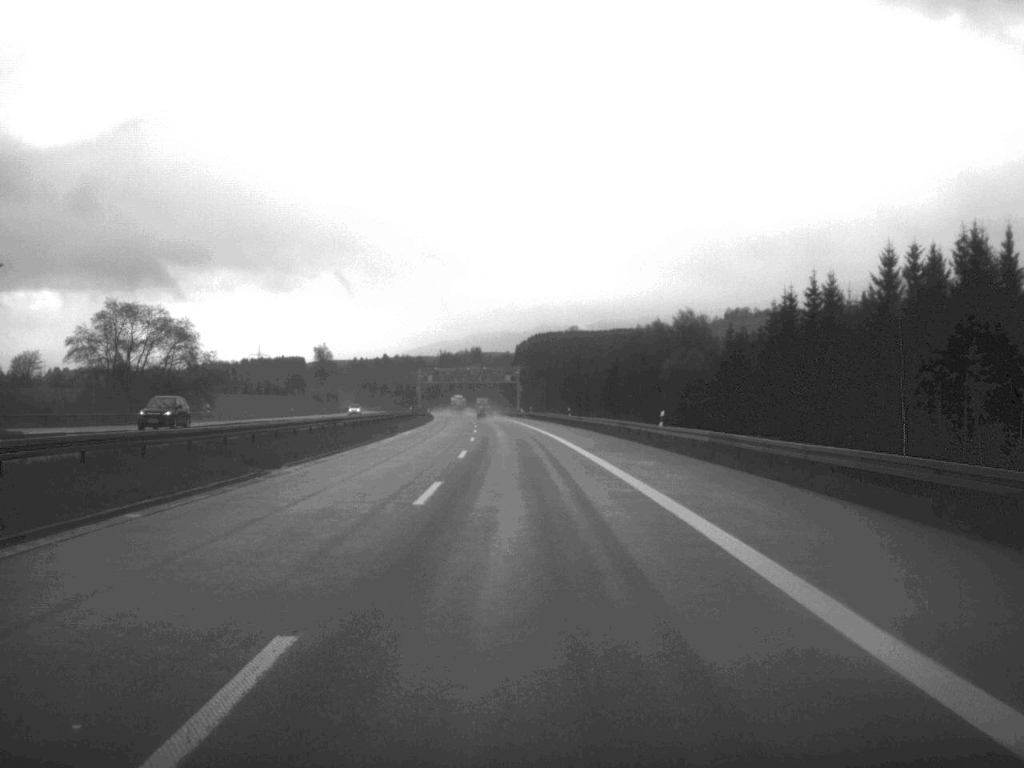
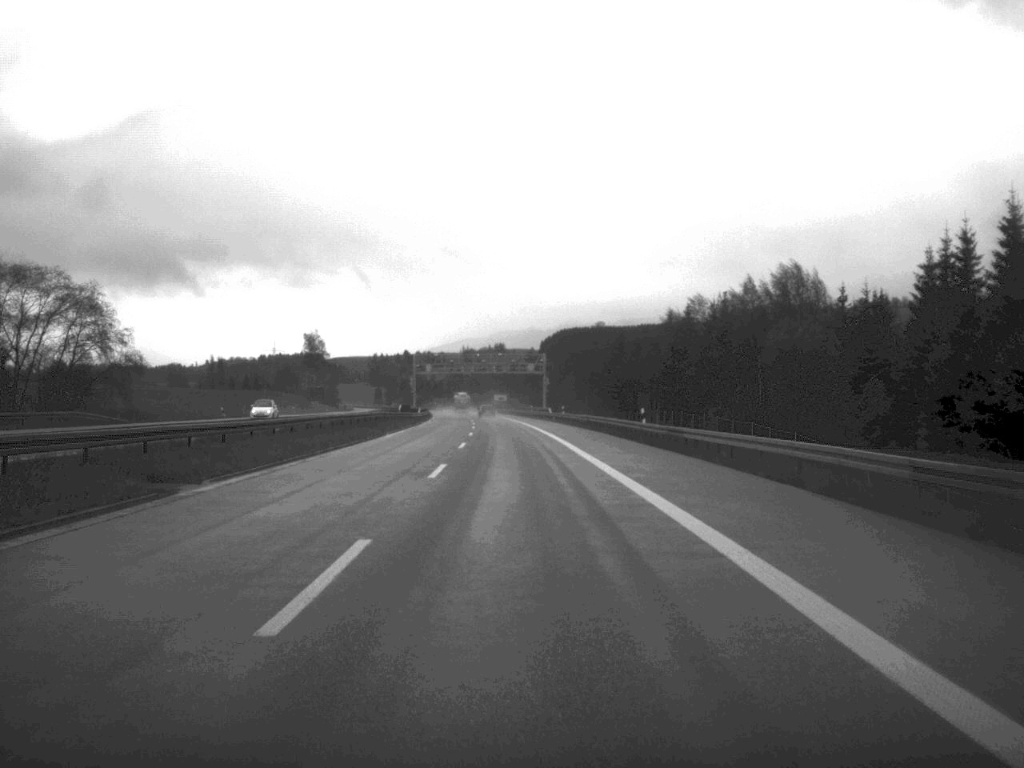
(-0.5, +47.0) m; -1°
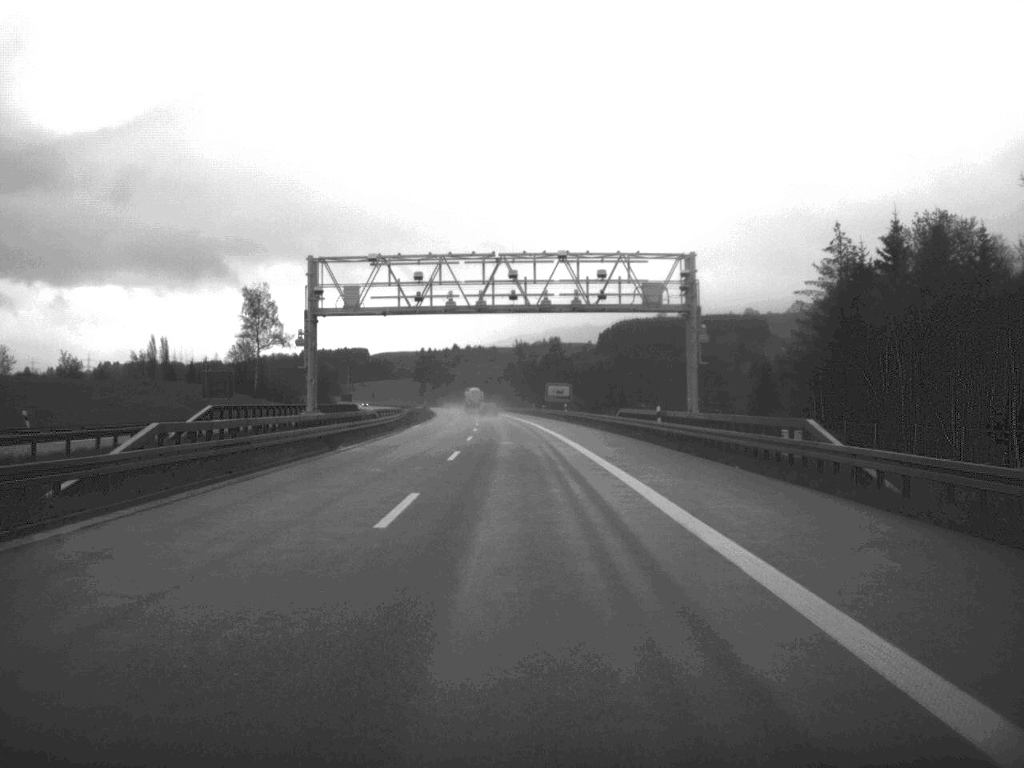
(-2.4, +98.9) m; -3°
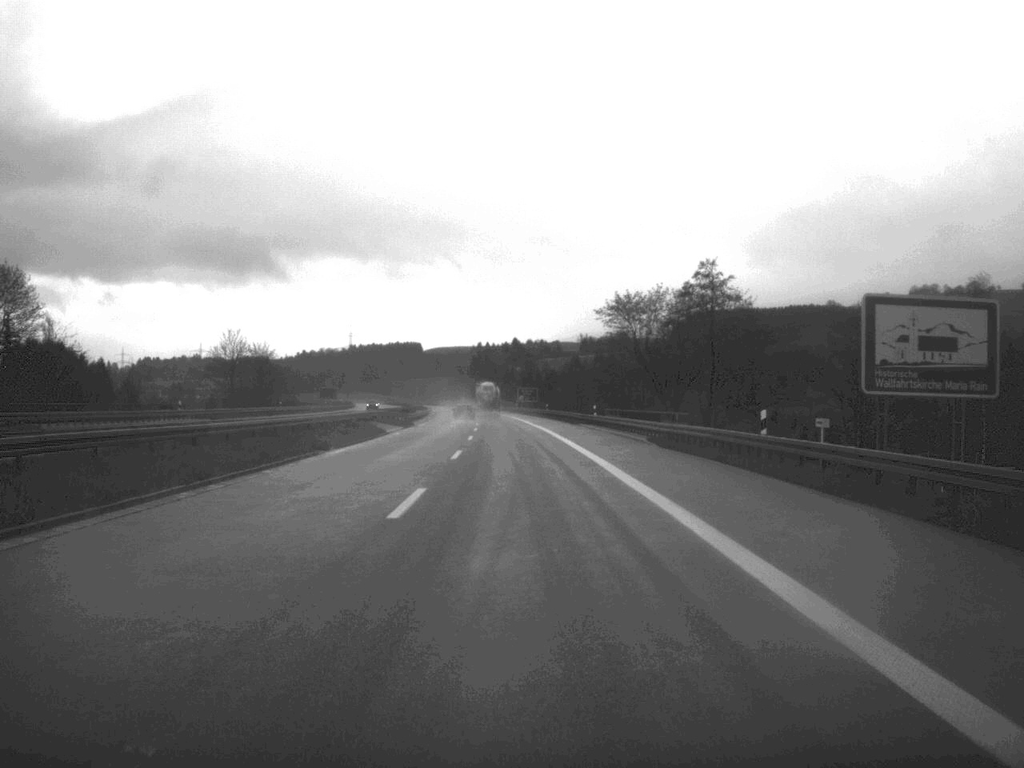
(-3.3, +122.0) m; -3°
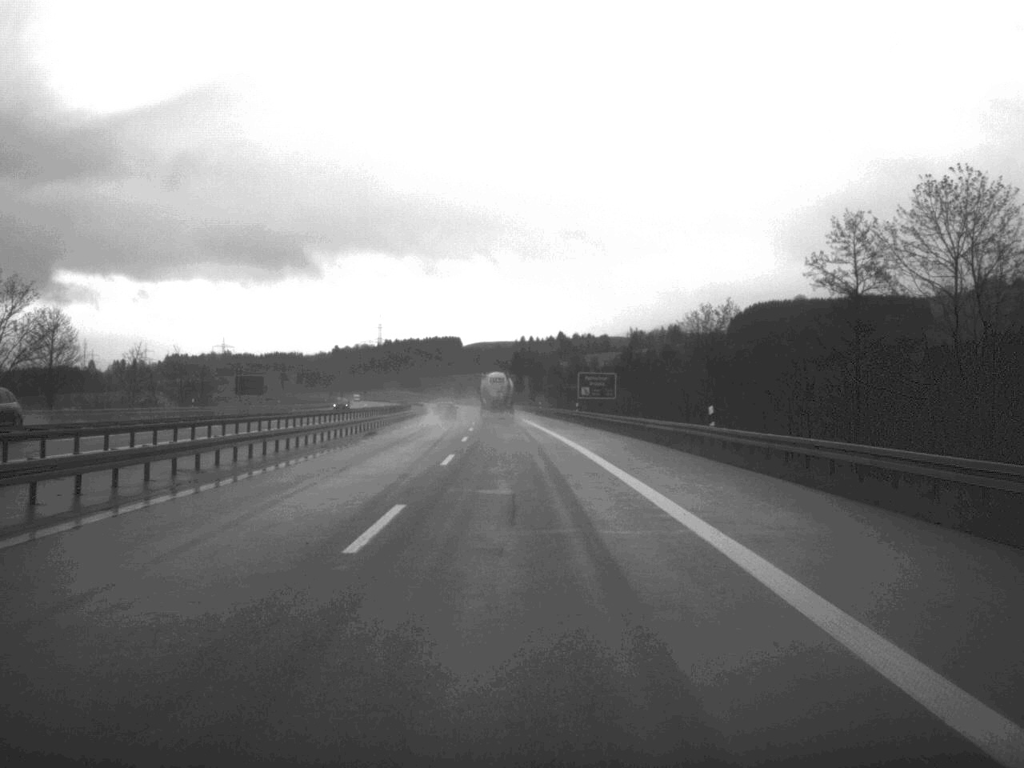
(-1.8, +92.7) m; -2°
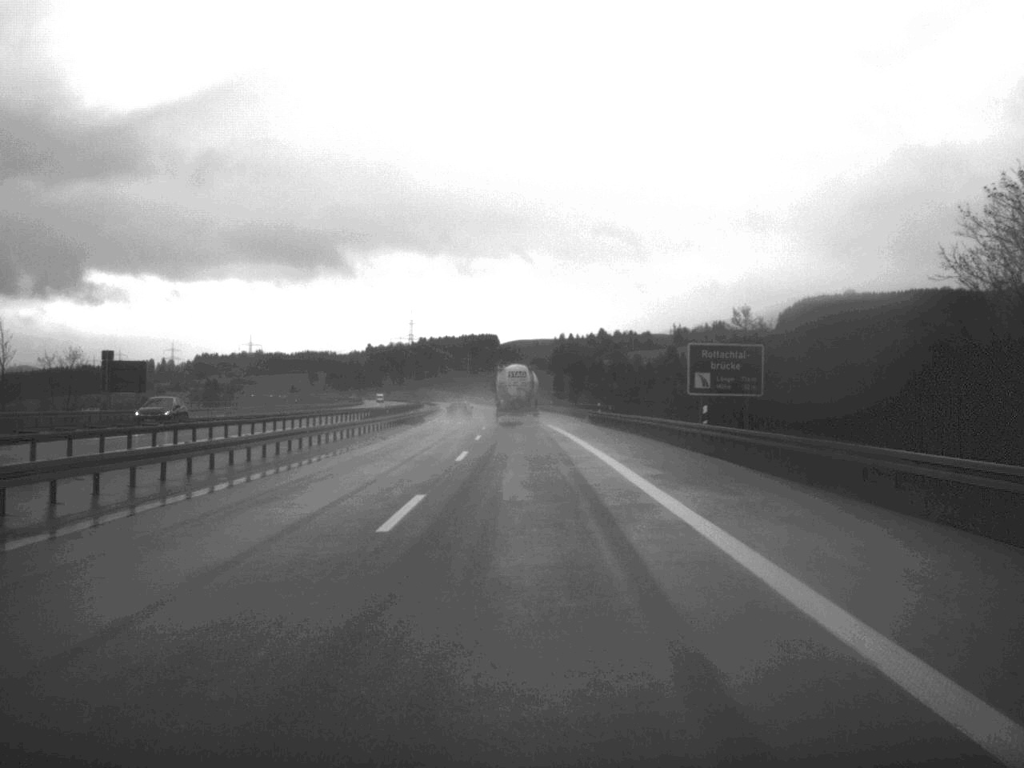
(-0.7, +51.0) m; -2°
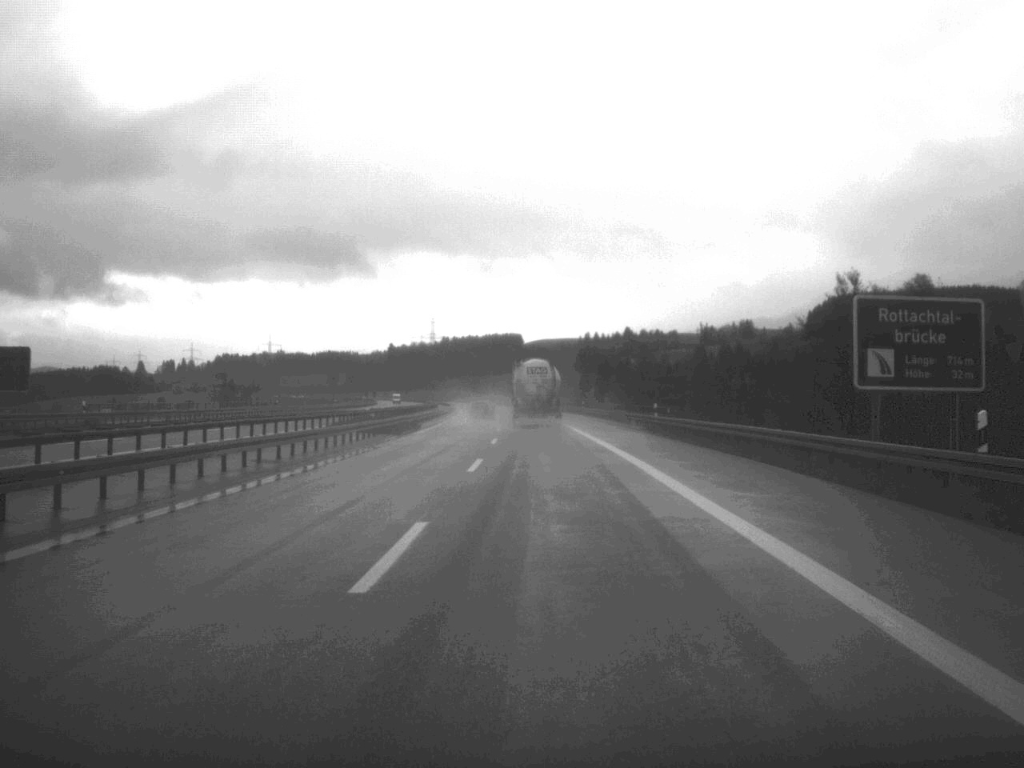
(-0.2, +22.7) m; -1°
